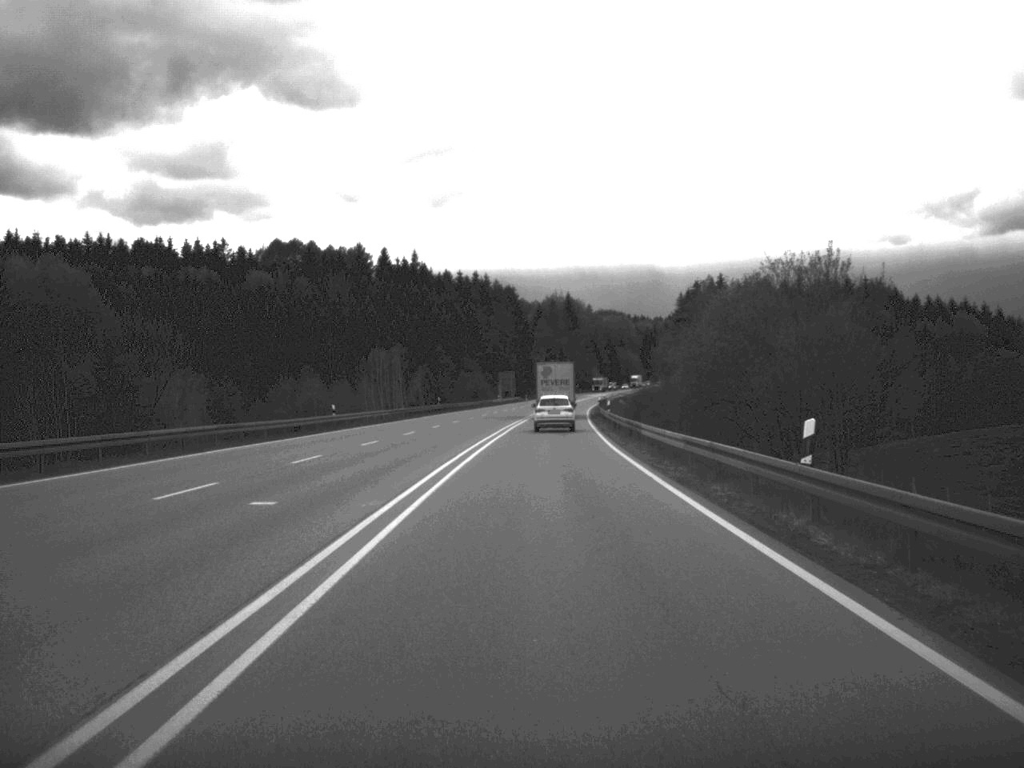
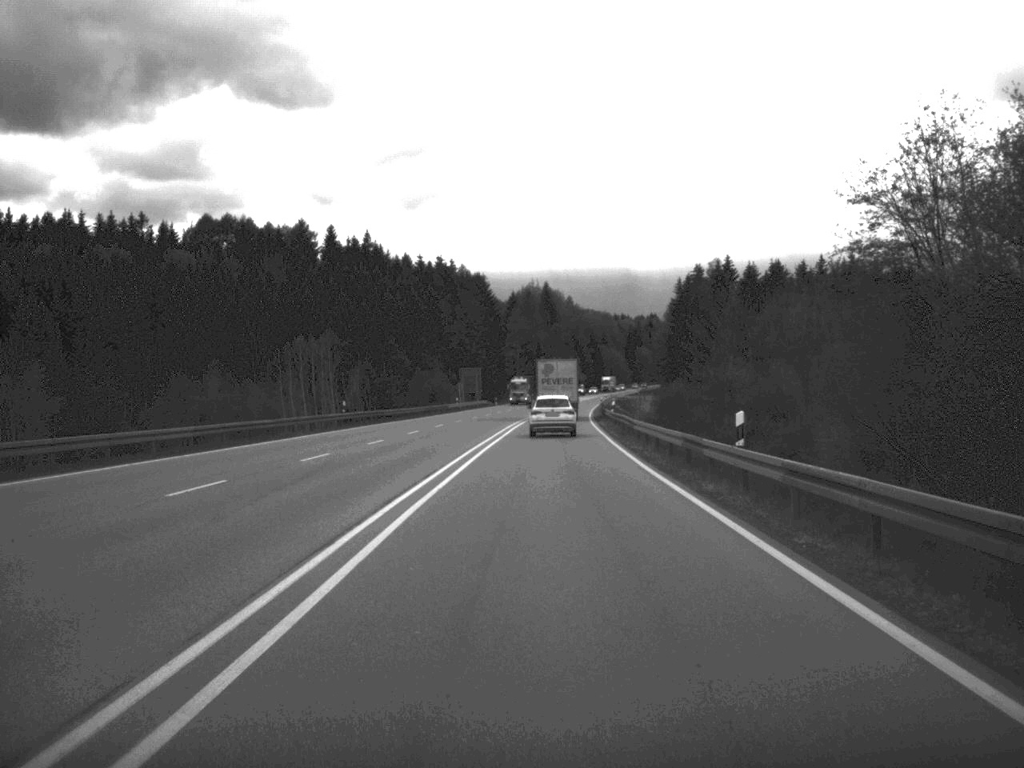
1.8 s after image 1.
(+0.5, +46.4) m; +1°
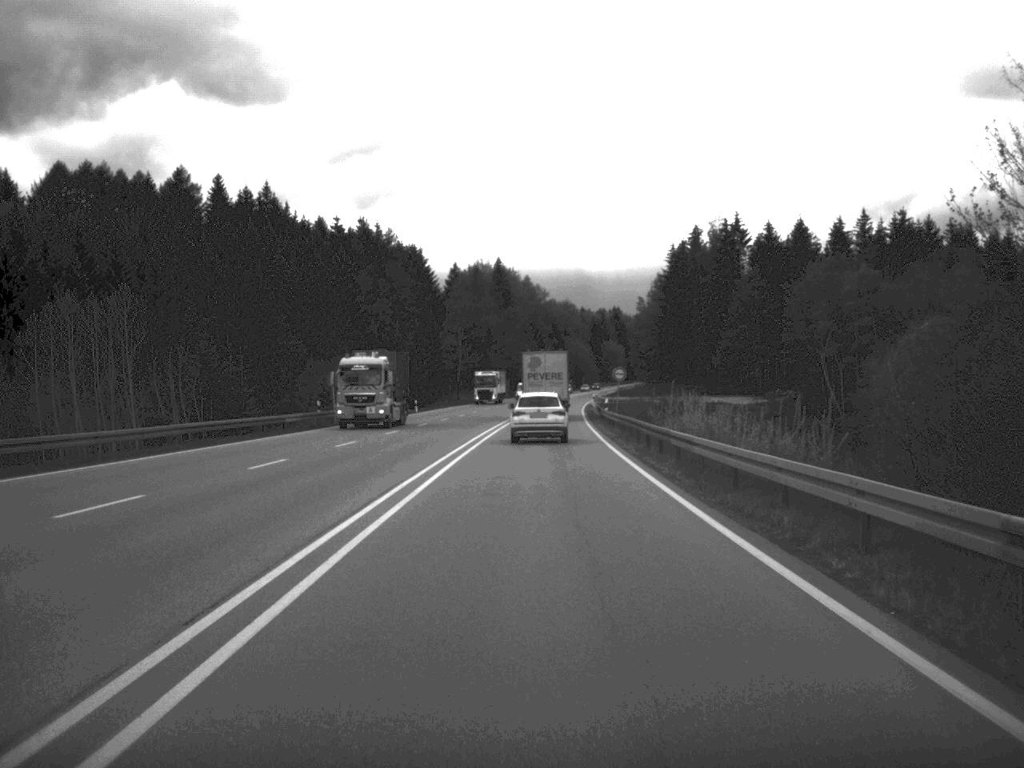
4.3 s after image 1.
(+1.1, +63.1) m; +2°
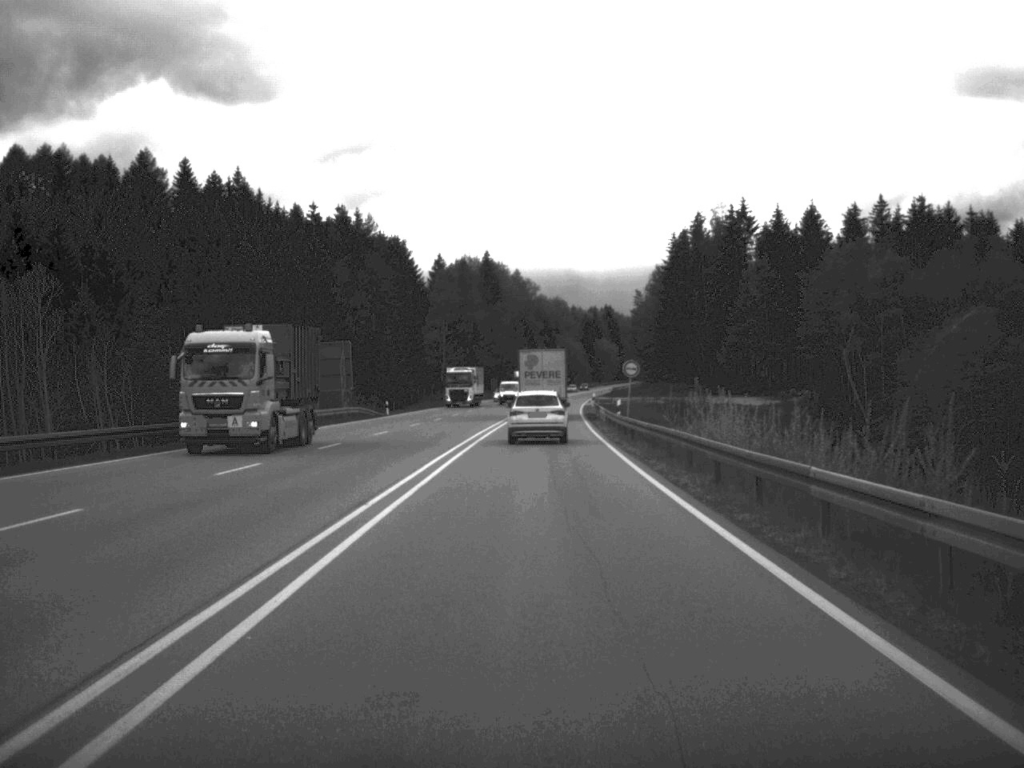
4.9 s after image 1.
(+0.1, +14.5) m; 0°
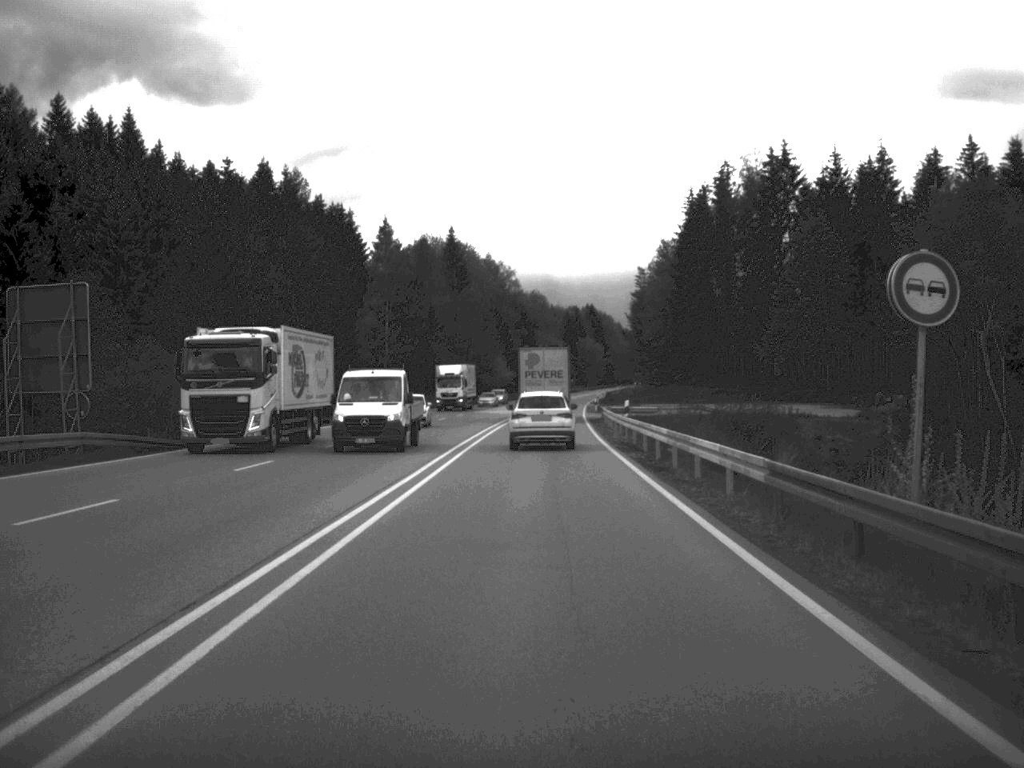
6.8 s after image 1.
(+0.5, +45.2) m; +1°
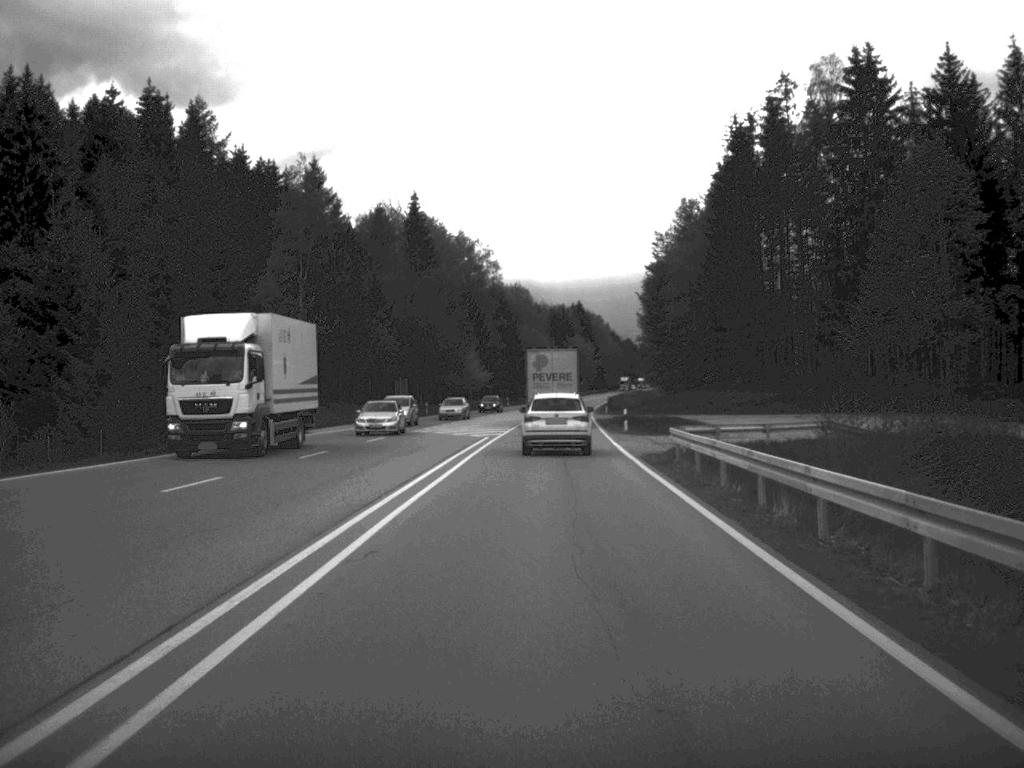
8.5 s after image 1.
(+0.2, +41.2) m; +1°
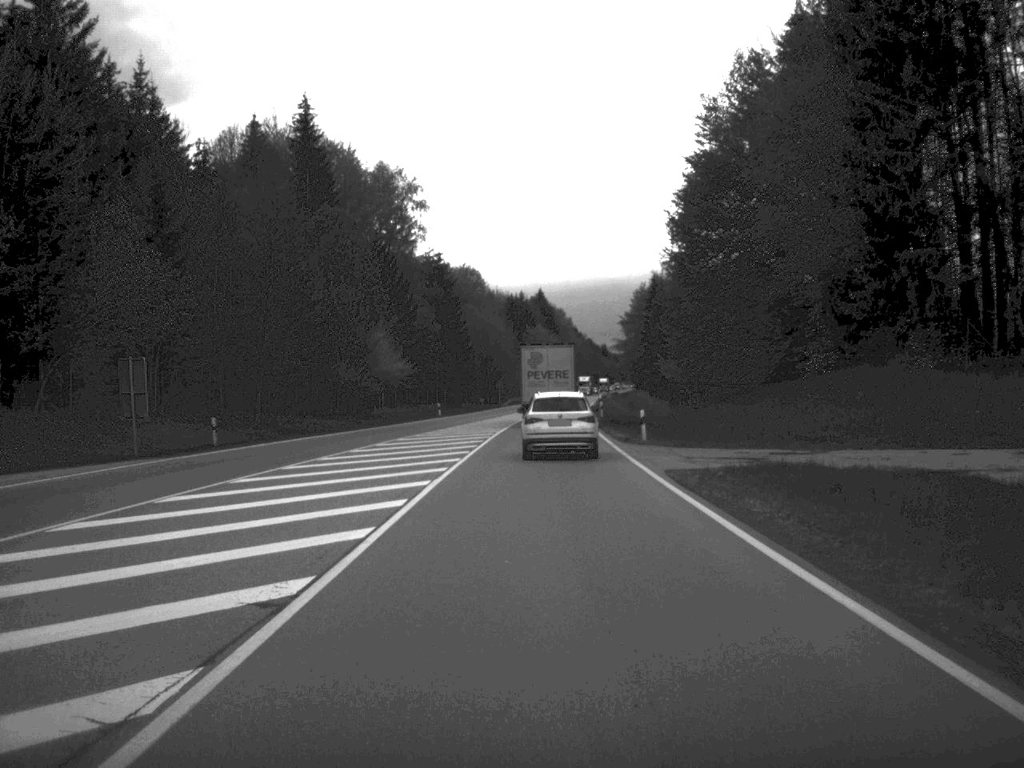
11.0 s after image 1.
(+0.9, +57.0) m; +2°
